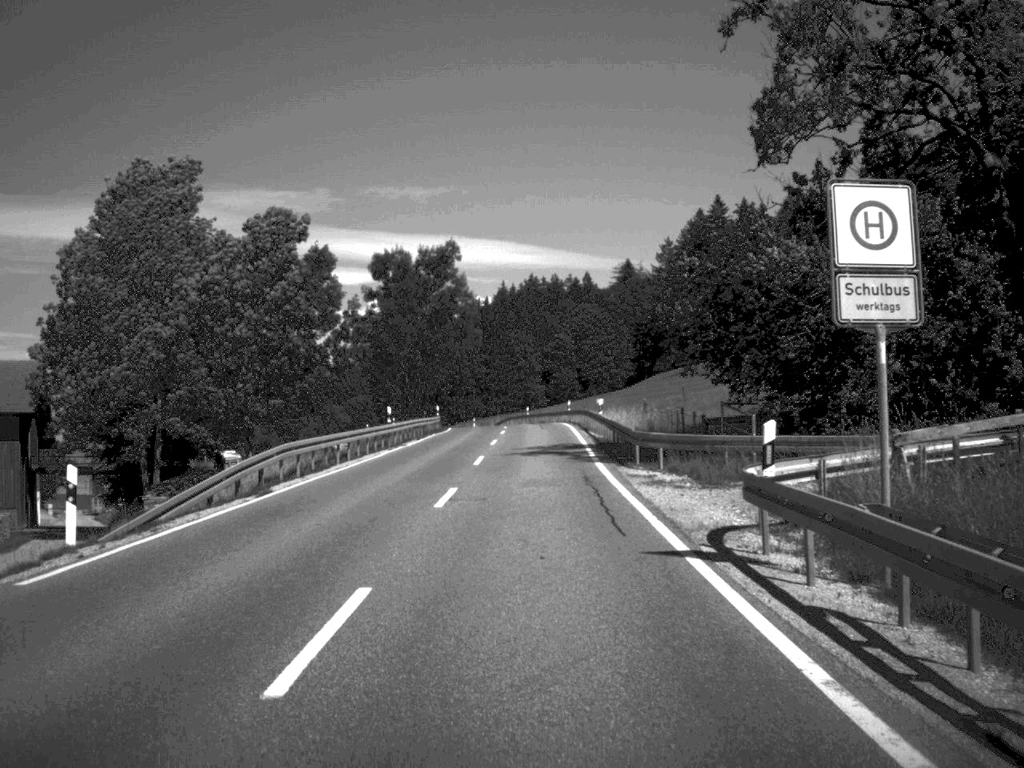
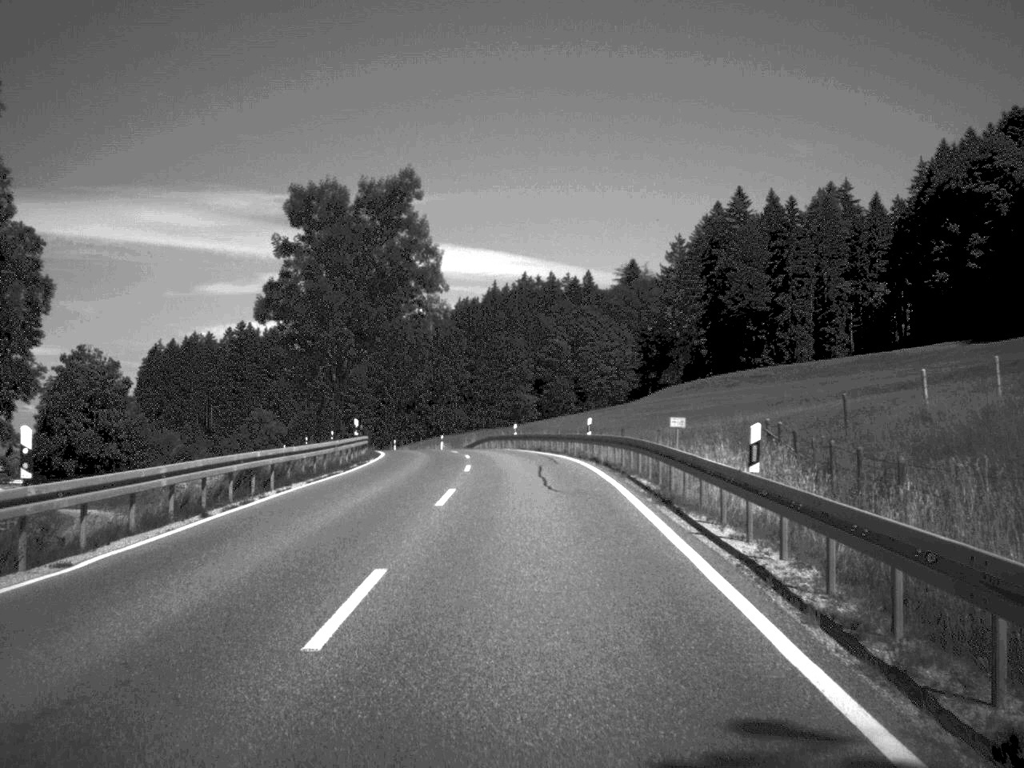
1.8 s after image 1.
(+0.1, +33.9) m; 0°
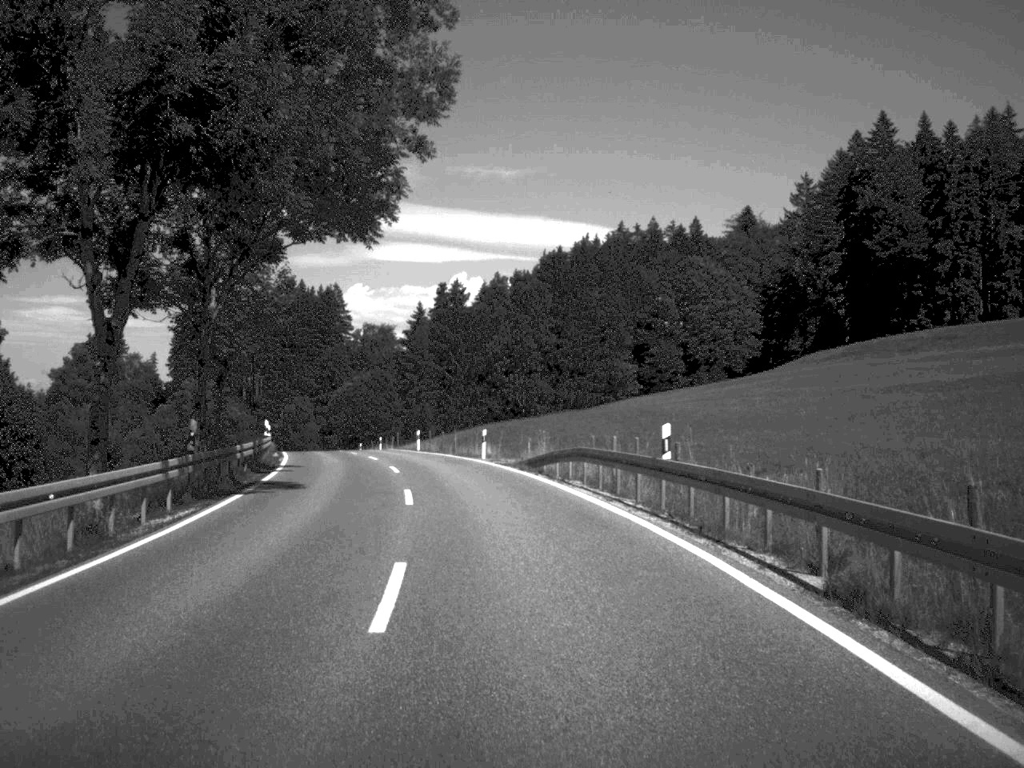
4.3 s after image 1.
(-1.3, +46.0) m; -4°
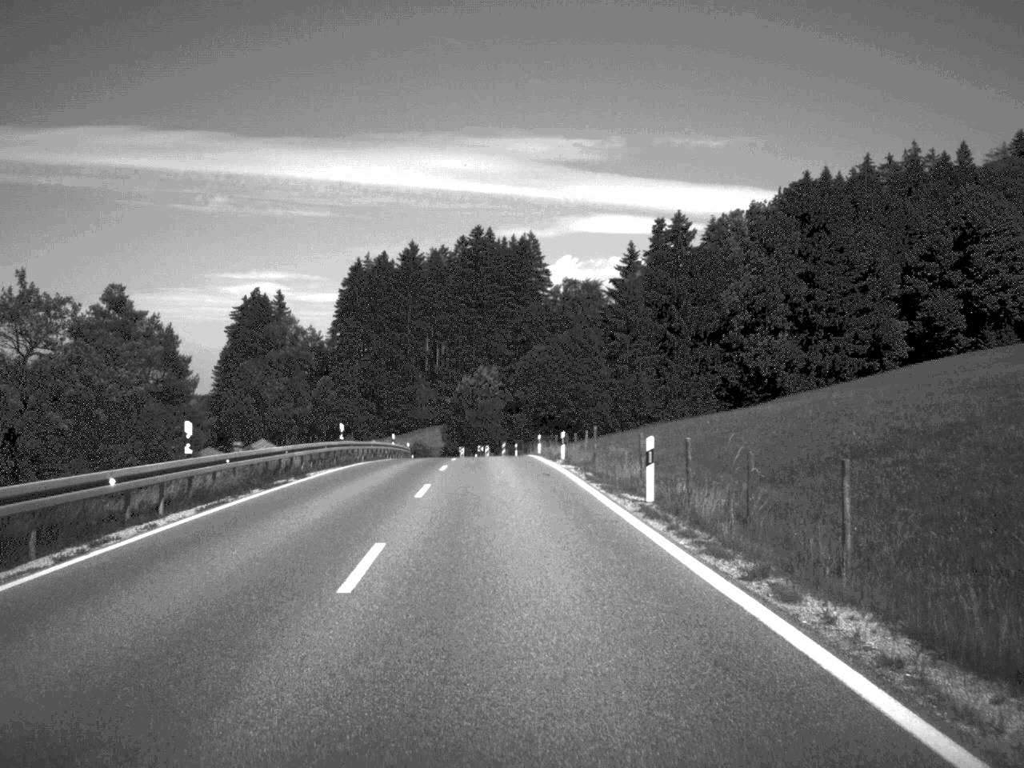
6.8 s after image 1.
(-4.0, +44.9) m; -10°
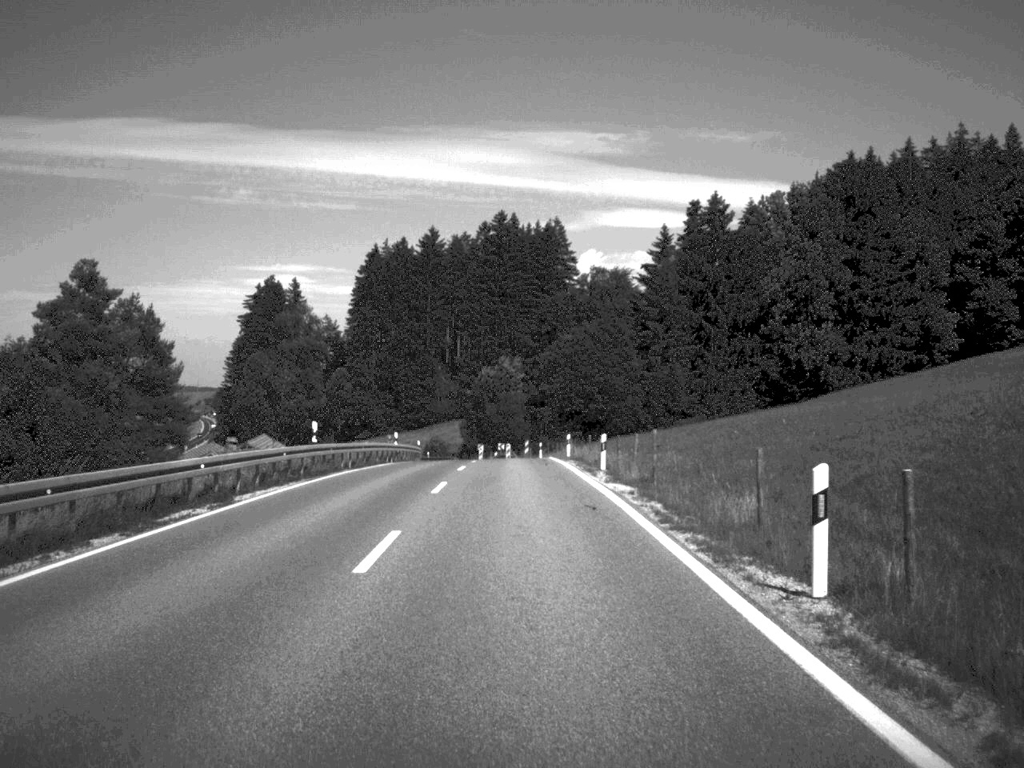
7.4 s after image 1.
(-0.1, +10.6) m; -1°
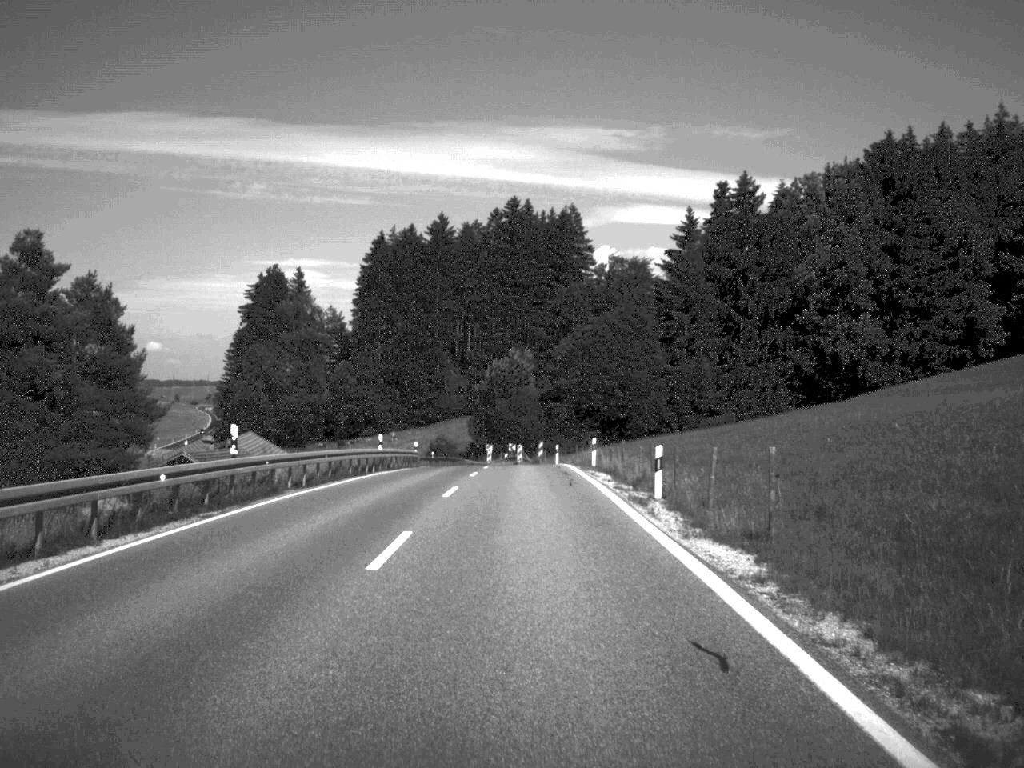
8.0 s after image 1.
(-0.1, +11.2) m; -1°
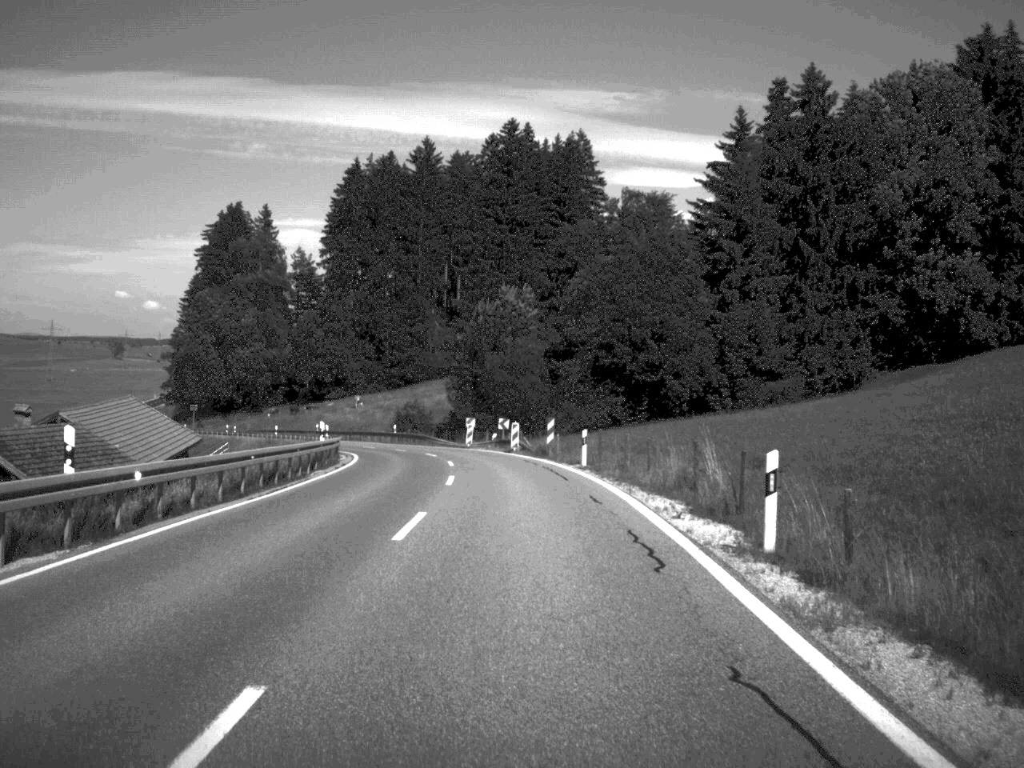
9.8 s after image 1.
(-0.1, +32.8) m; 0°
